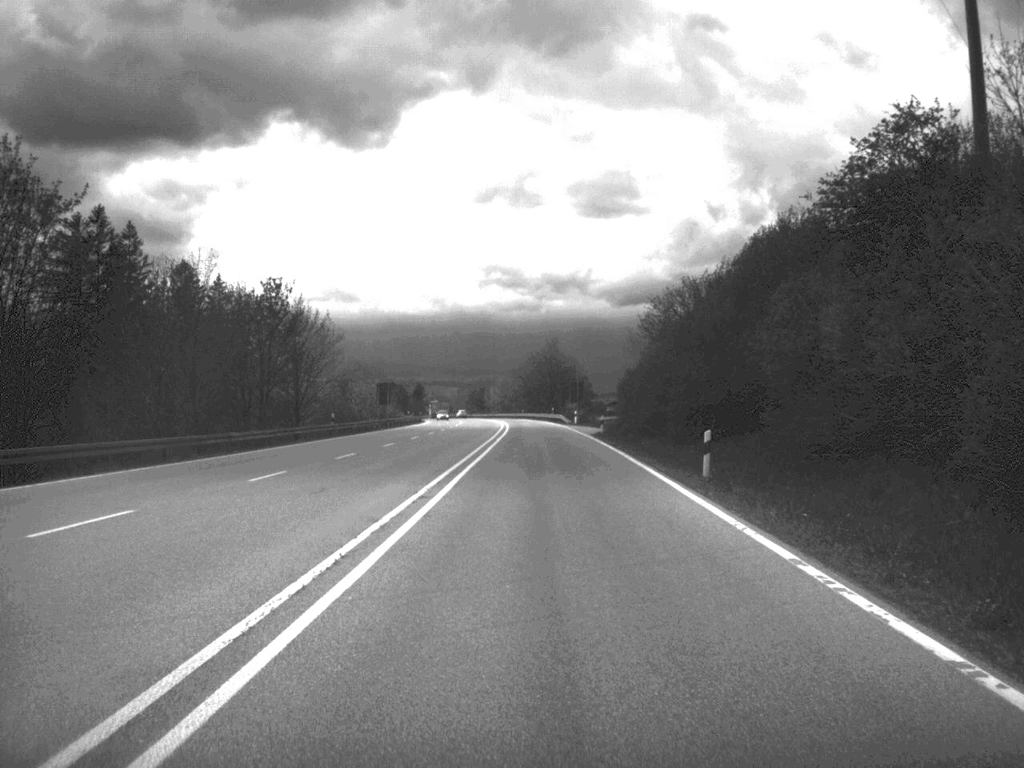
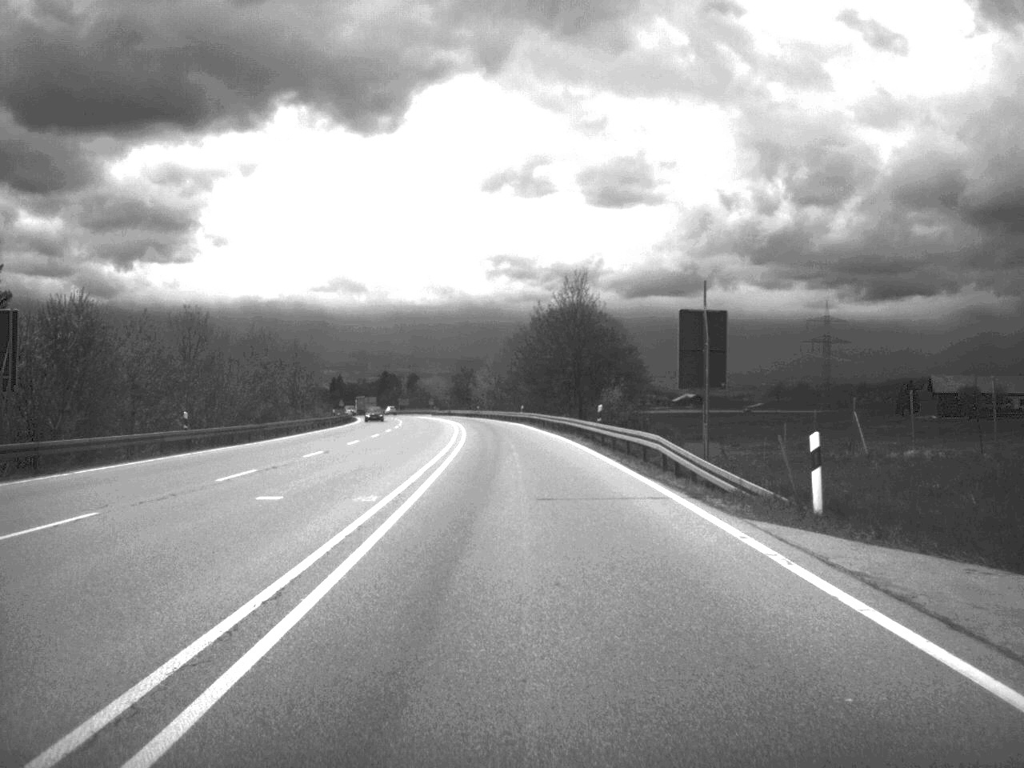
(+0.3, +83.6) m; -1°
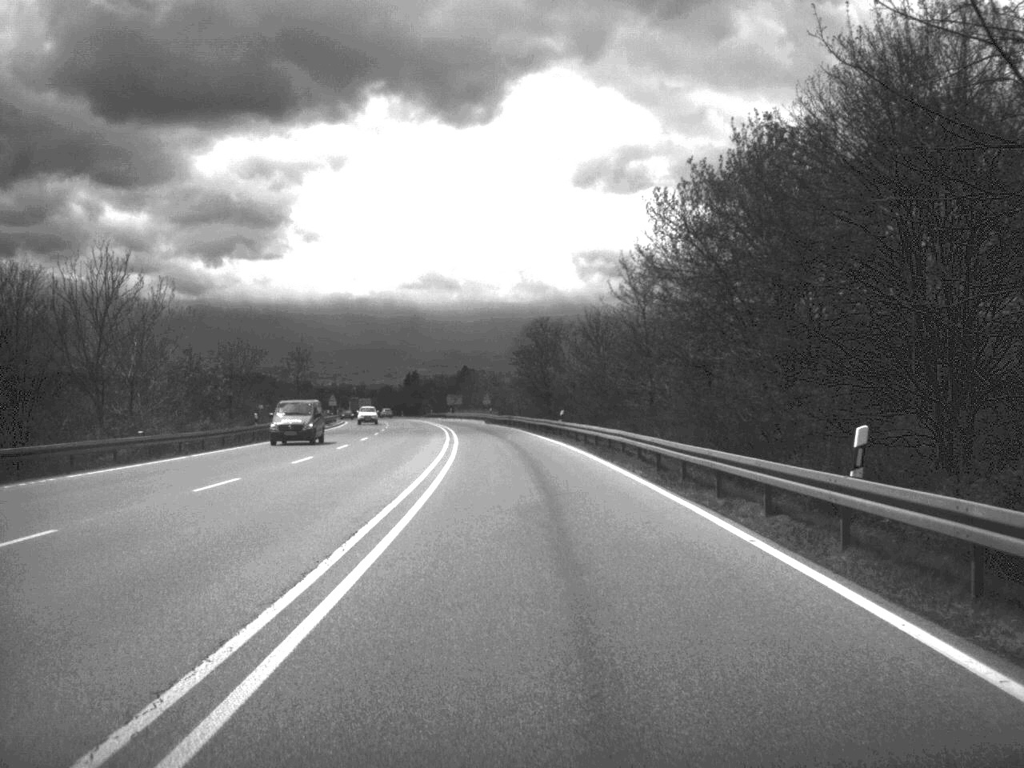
(-2.9, +85.0) m; -4°
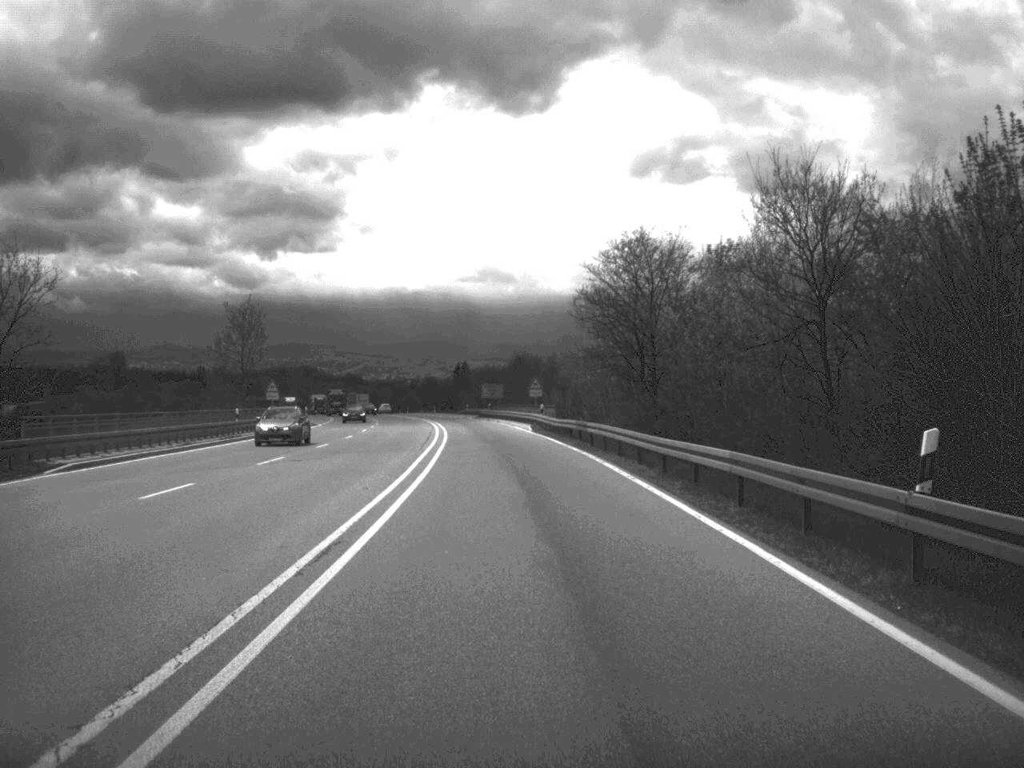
(-1.2, +50.3) m; -3°
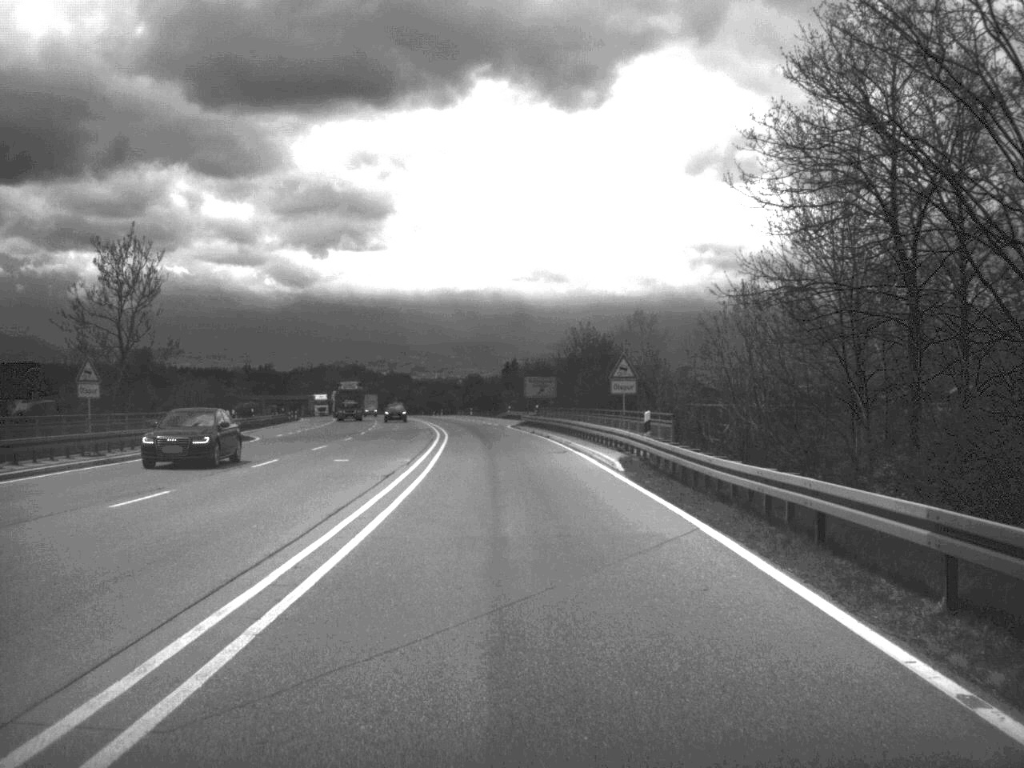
(-0.7, +36.8) m; -2°
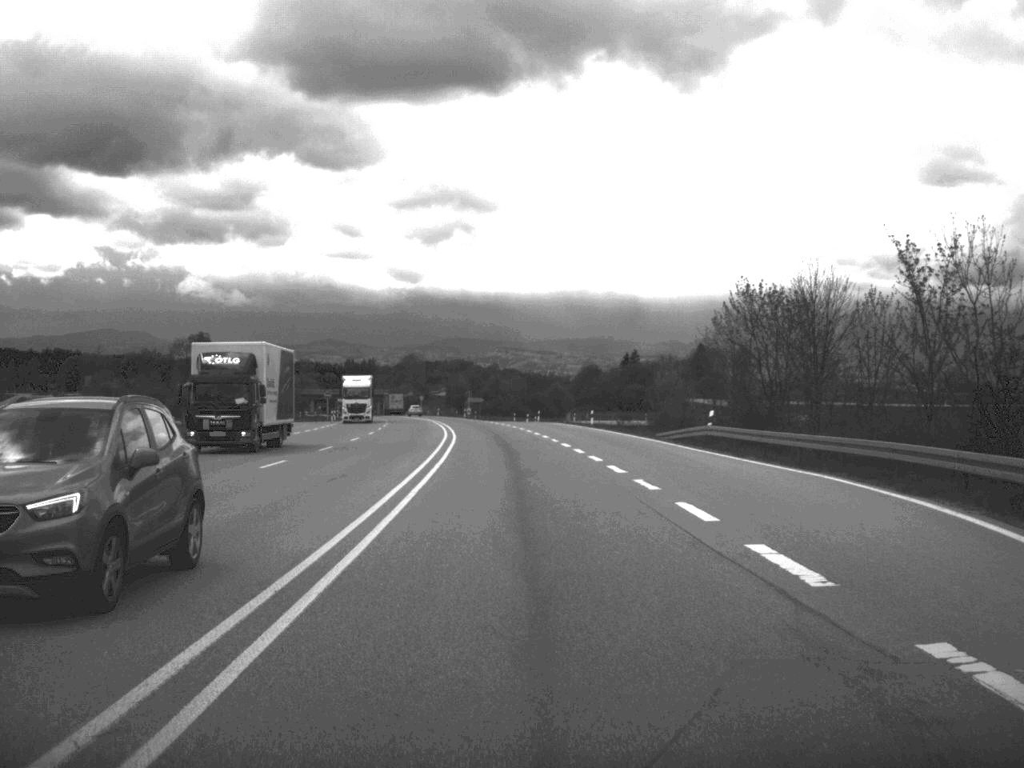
(-4.1, +82.8) m; -5°
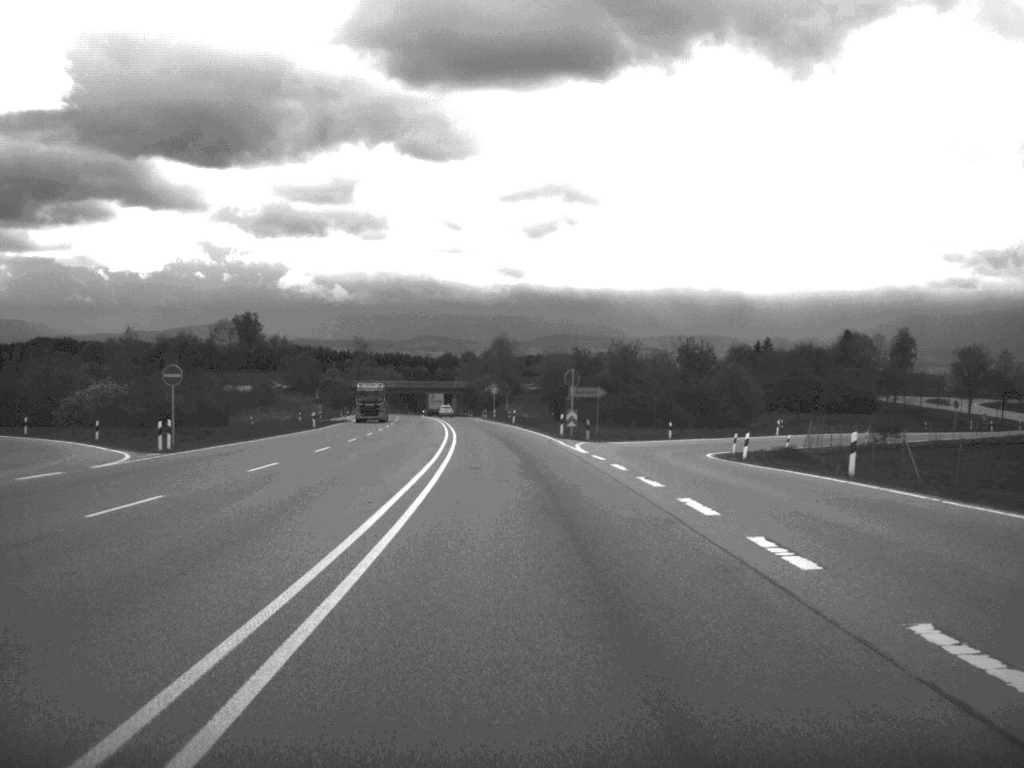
(-3.8, +85.2) m; -5°
